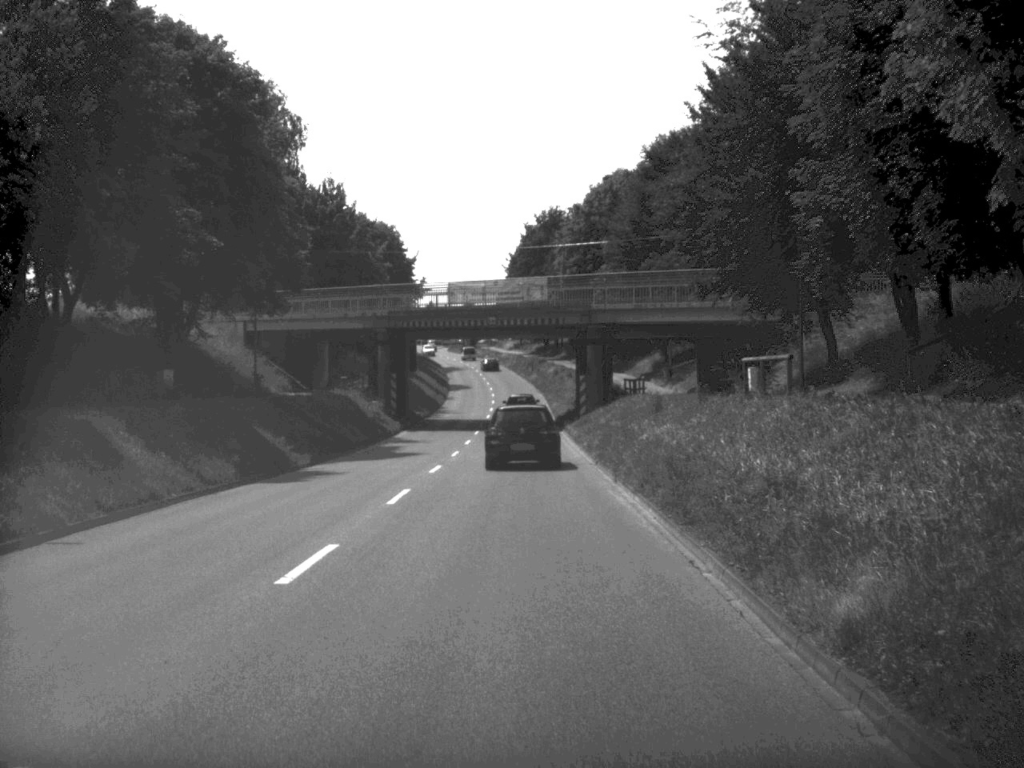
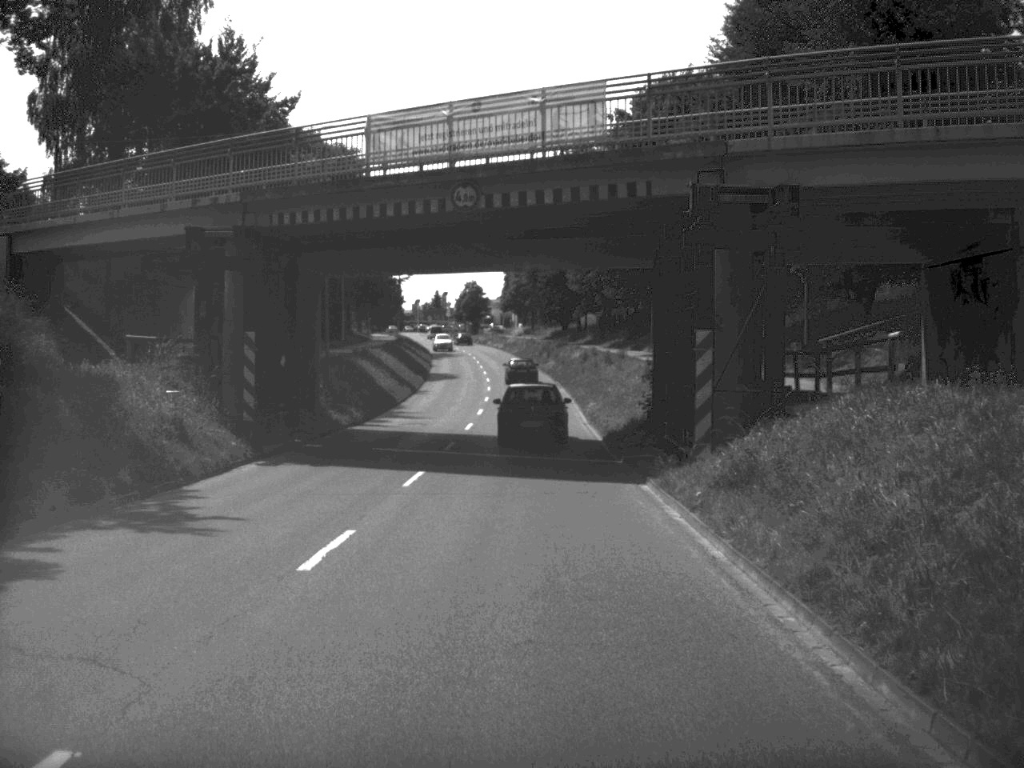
(-0.2, +35.1) m; -1°
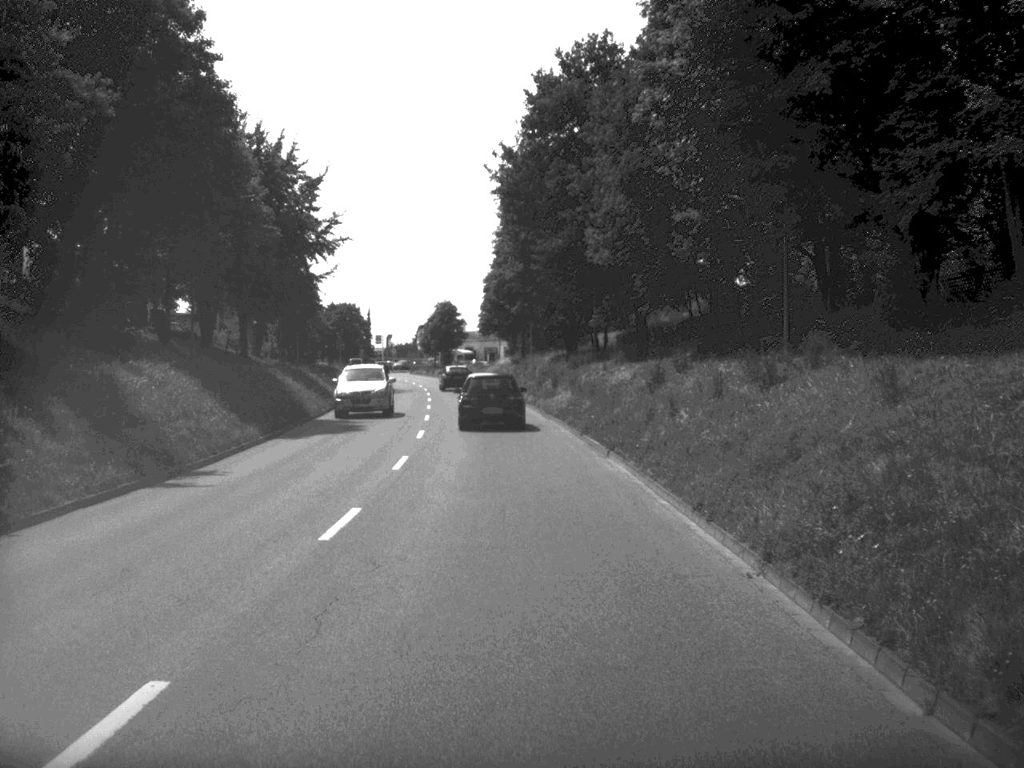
(+0.2, +42.8) m; 0°
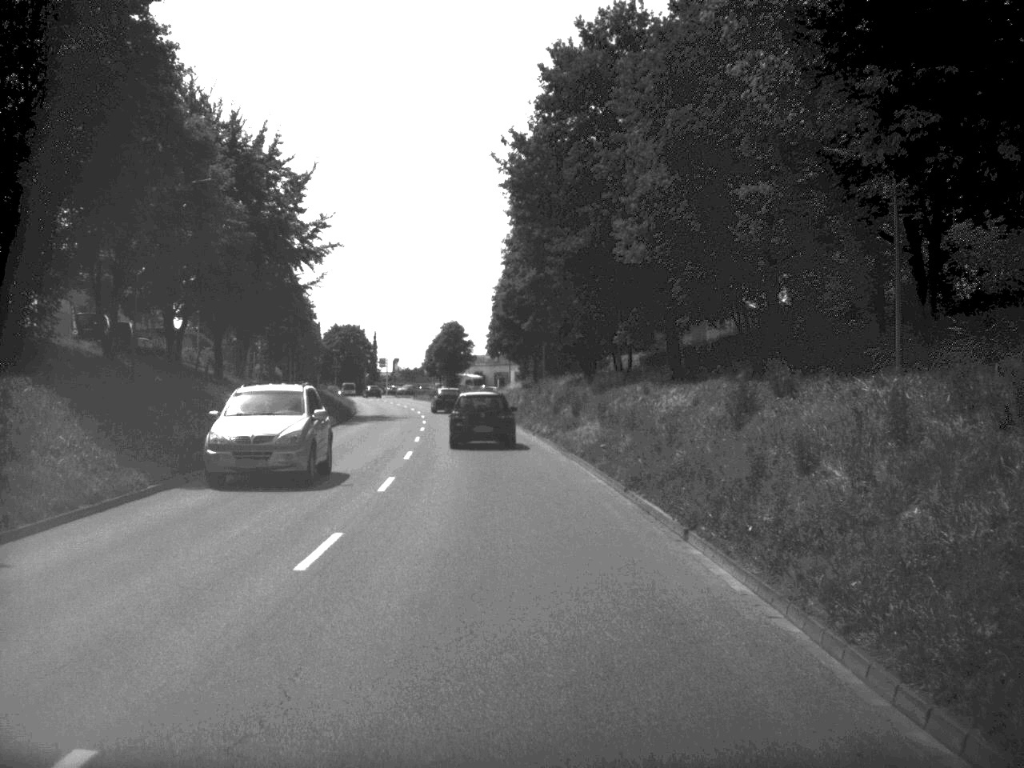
(0.0, +10.0) m; 0°
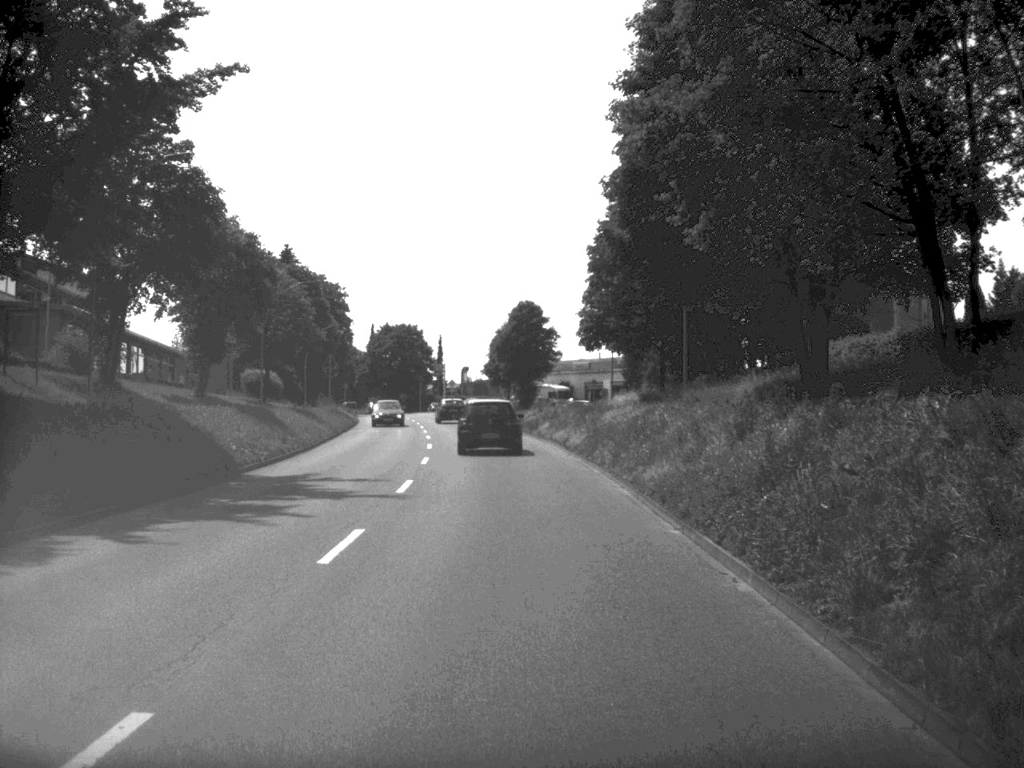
(-1.6, +43.6) m; -4°
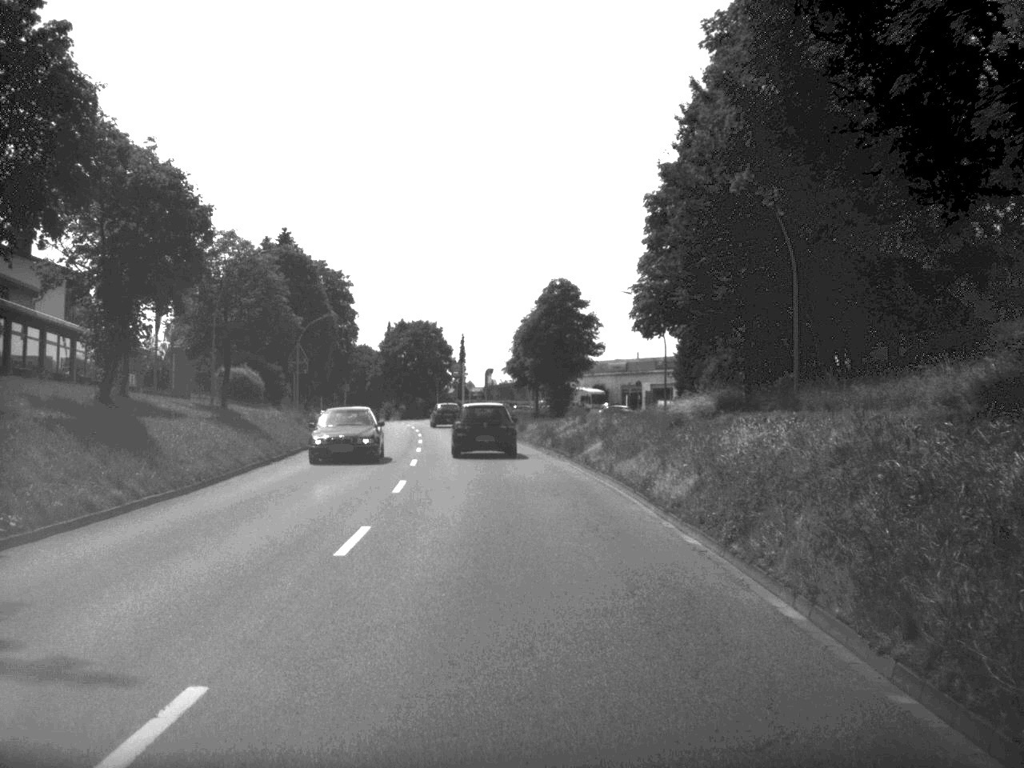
(-0.2, +17.0) m; -1°
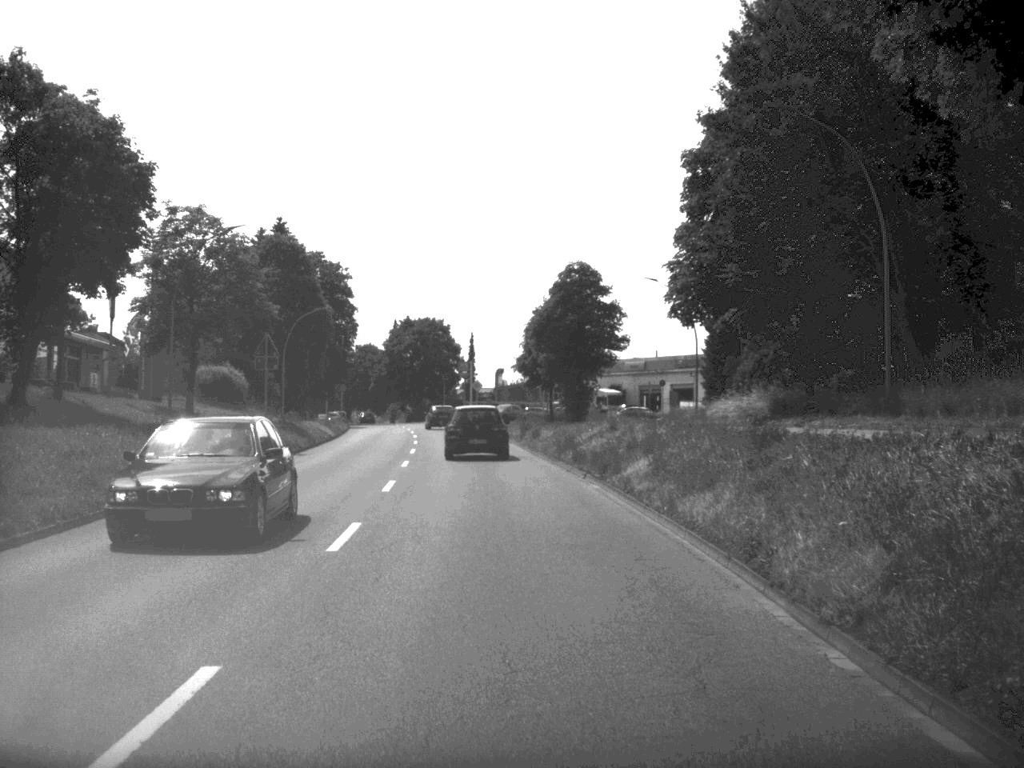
(0.0, +8.2) m; -1°
